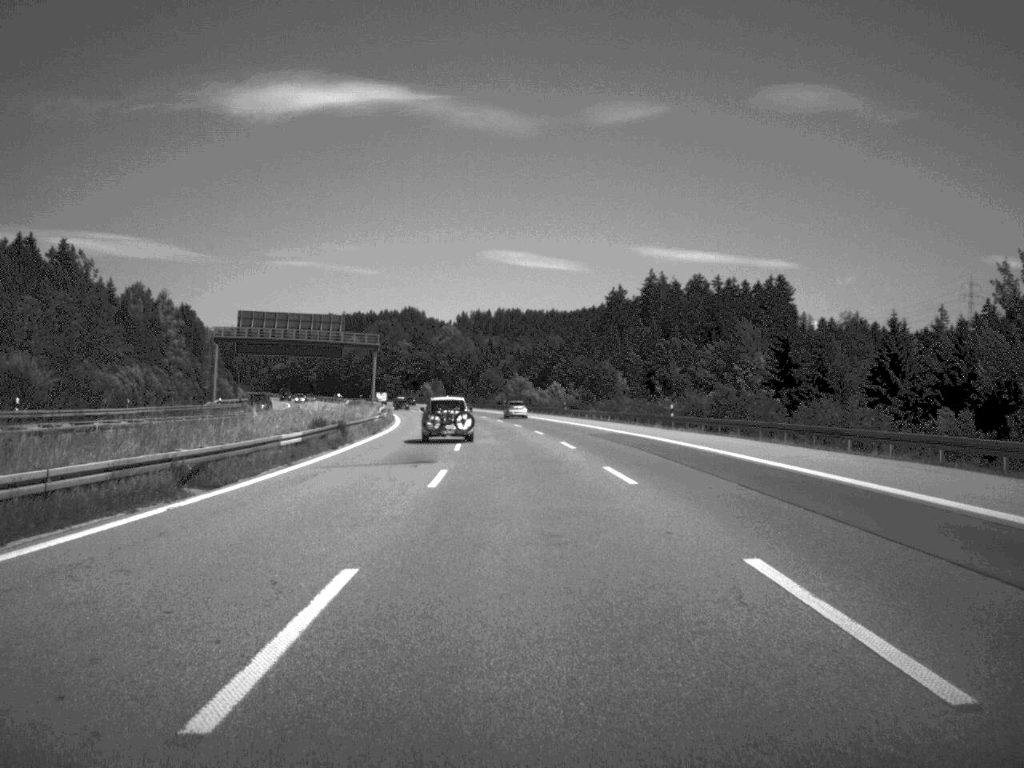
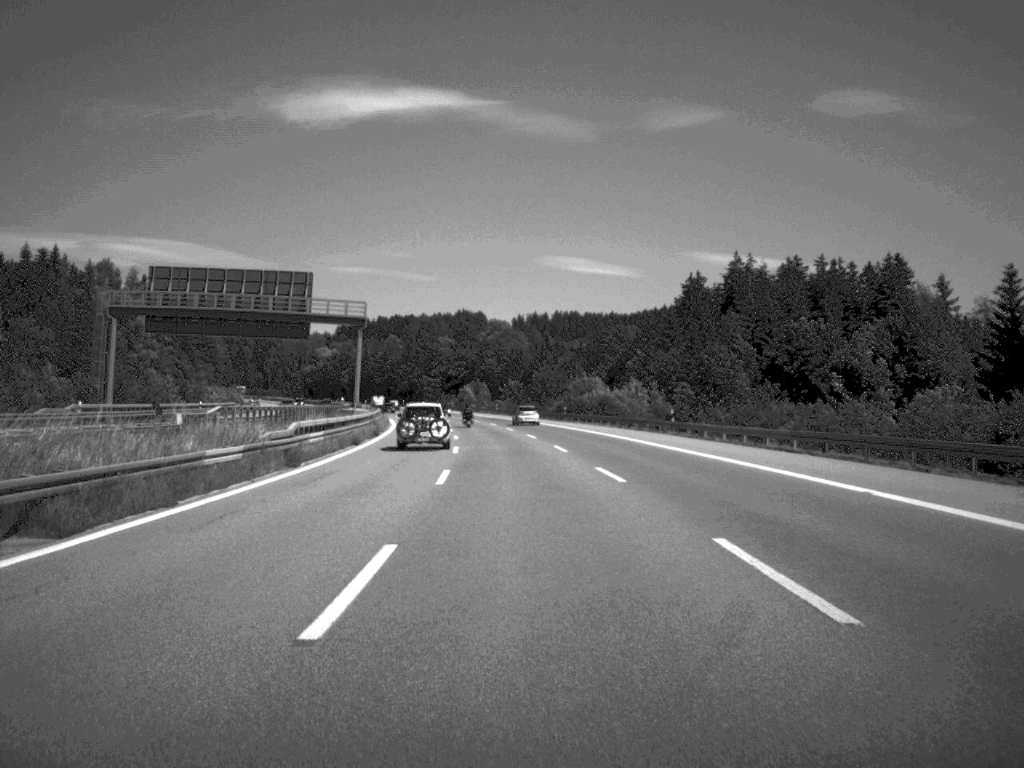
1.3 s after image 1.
(-1.1, +49.1) m; -3°
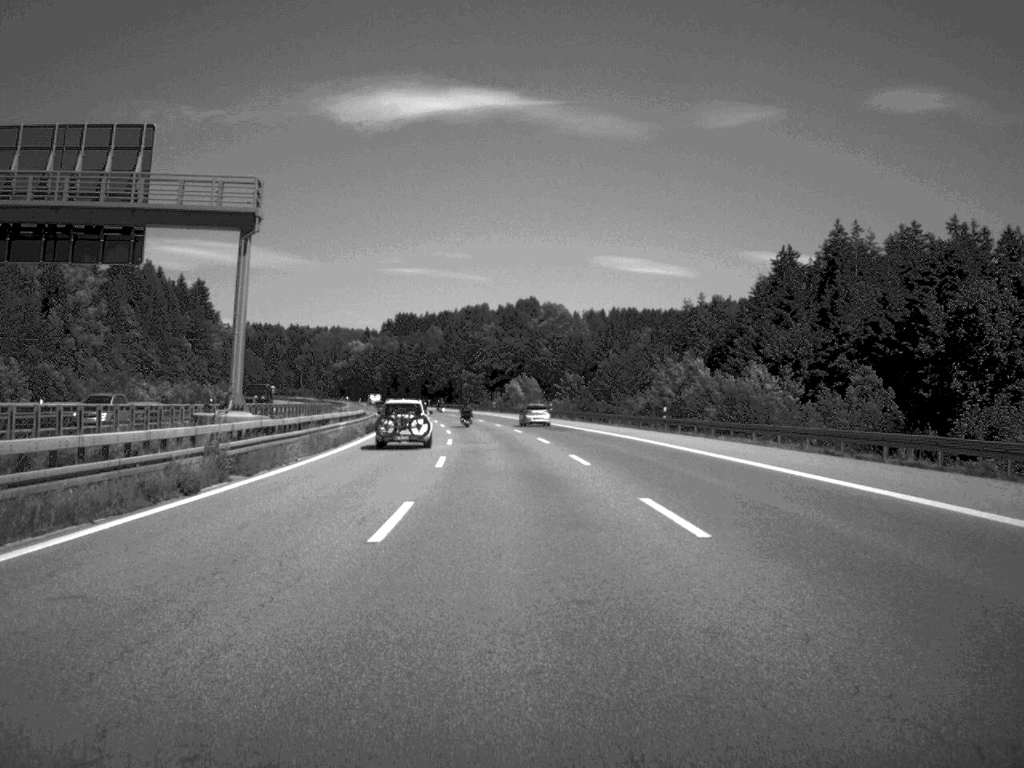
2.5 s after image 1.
(-1.0, +45.9) m; -3°
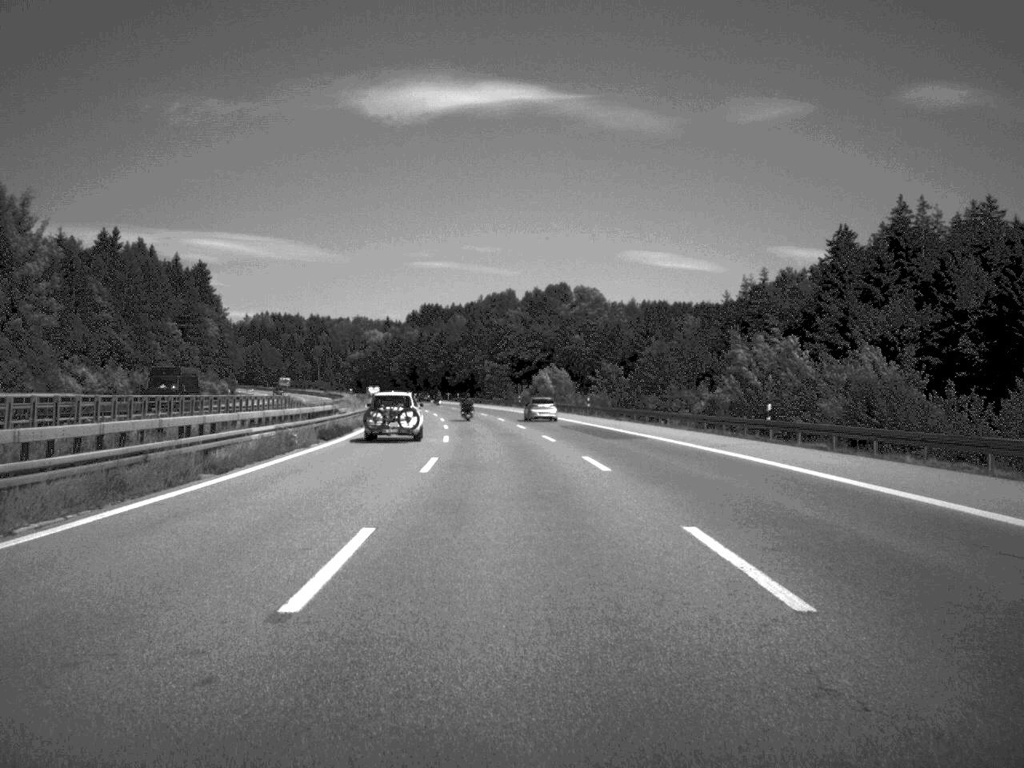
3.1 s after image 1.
(-0.3, +22.4) m; -1°
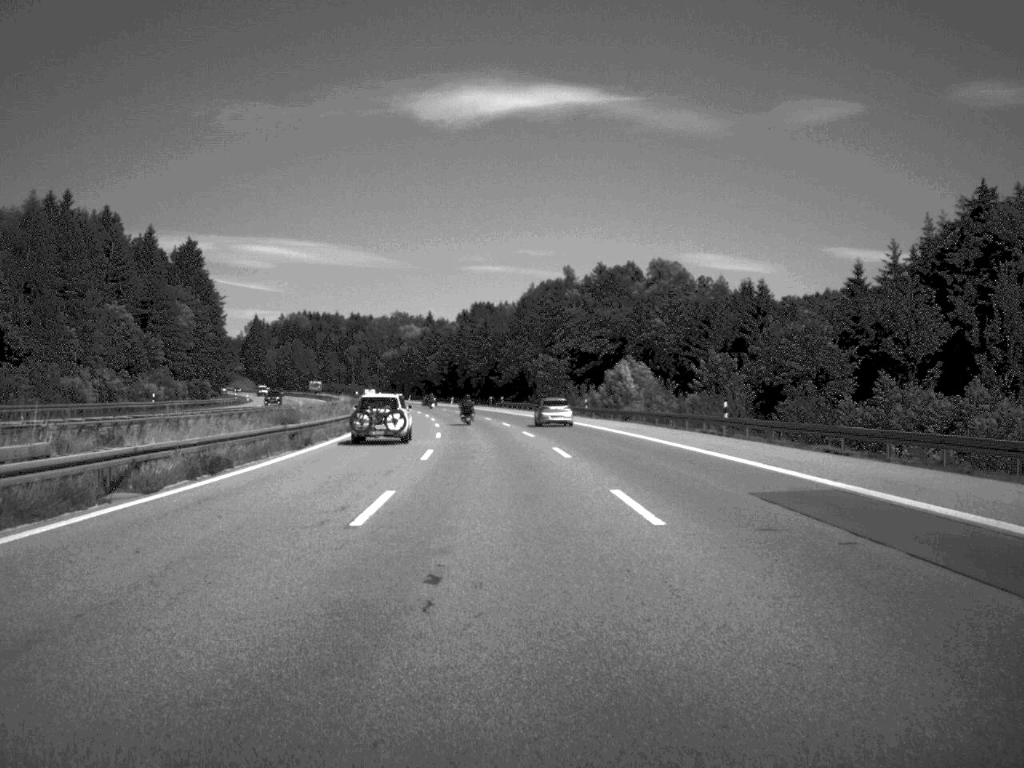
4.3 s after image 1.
(-1.0, +44.9) m; -3°
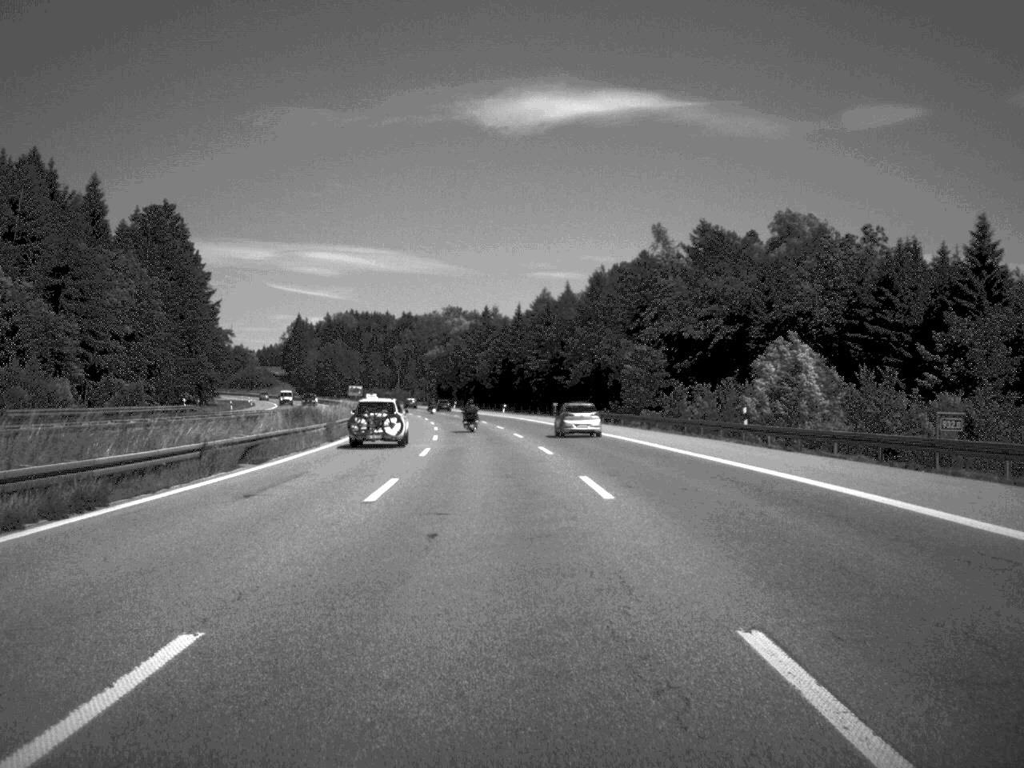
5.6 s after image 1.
(-1.2, +47.2) m; -3°
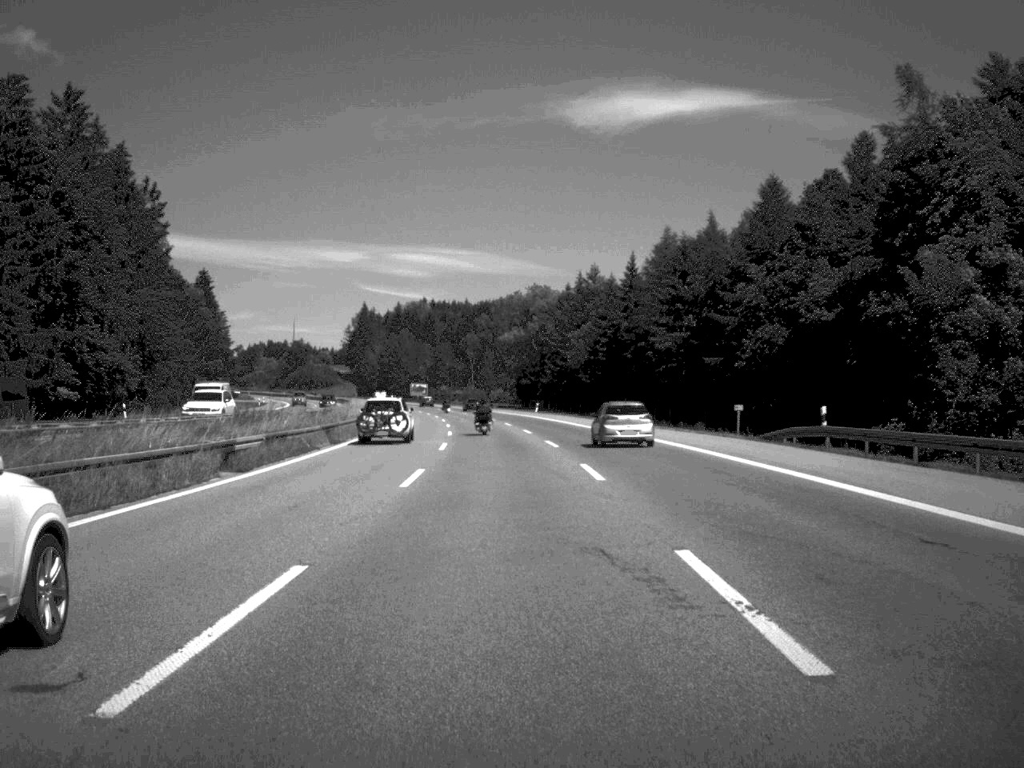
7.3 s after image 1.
(-2.5, +64.2) m; -4°
